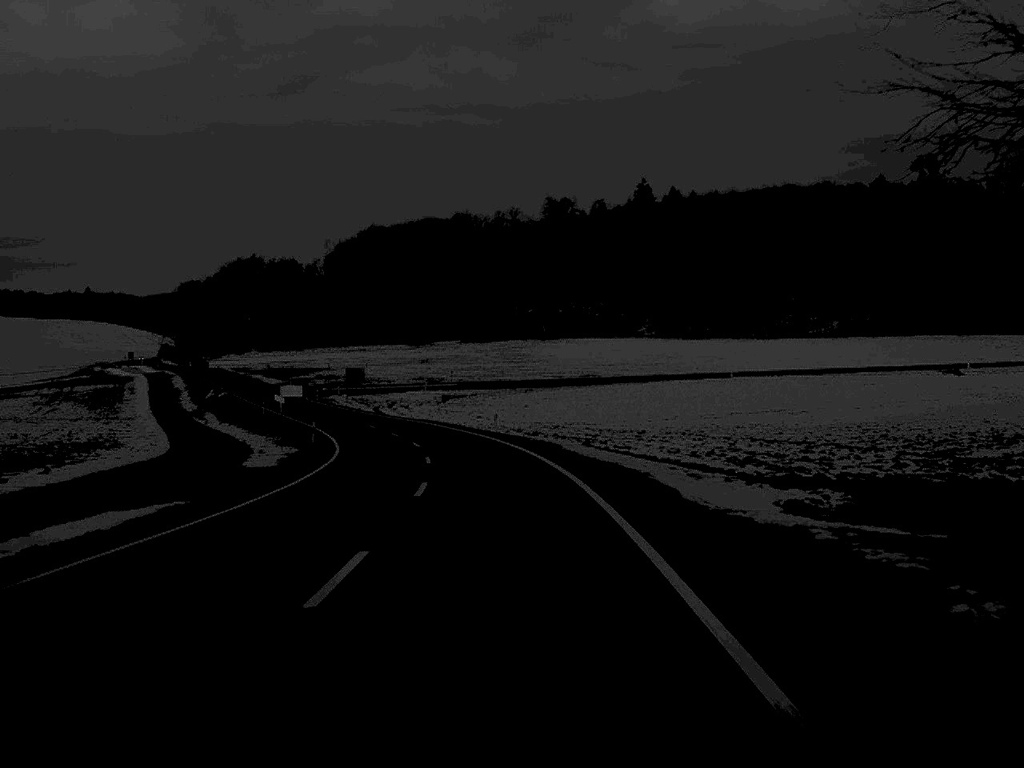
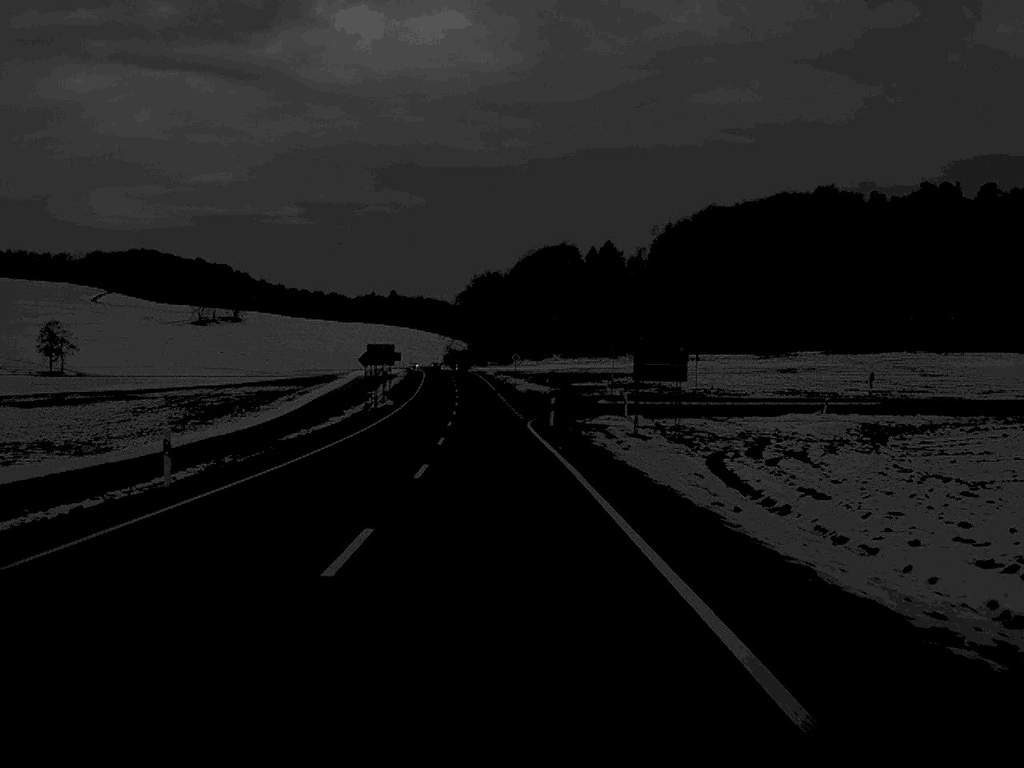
(-9.9, +81.9) m; -15°
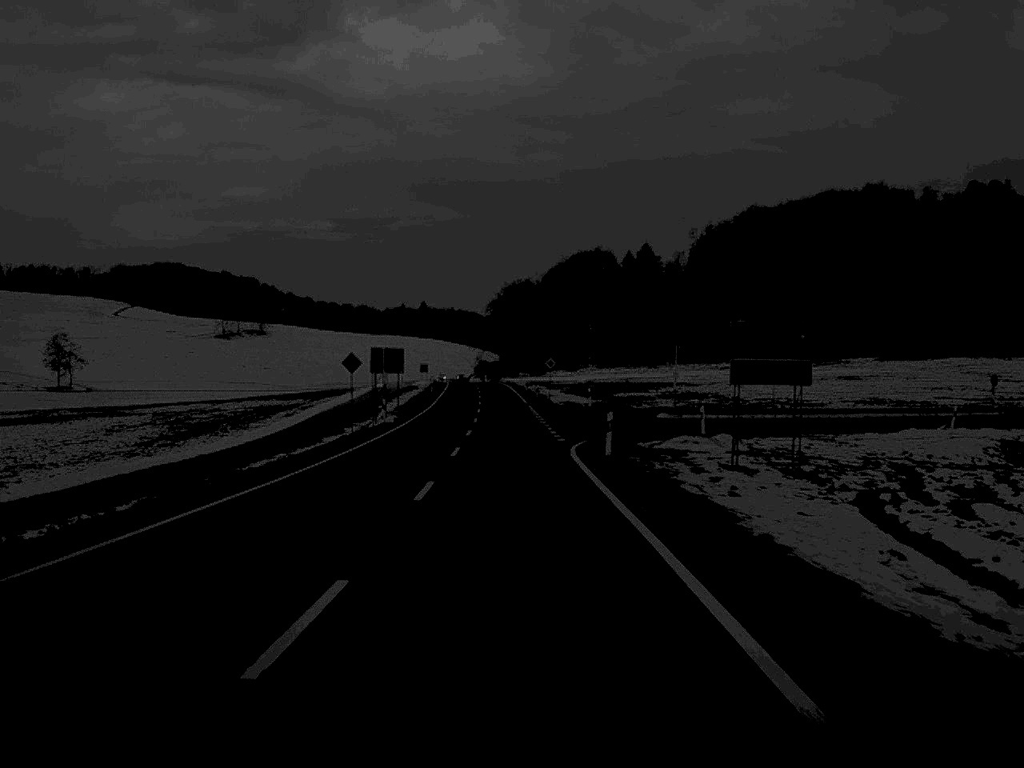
(-0.2, +15.8) m; -1°
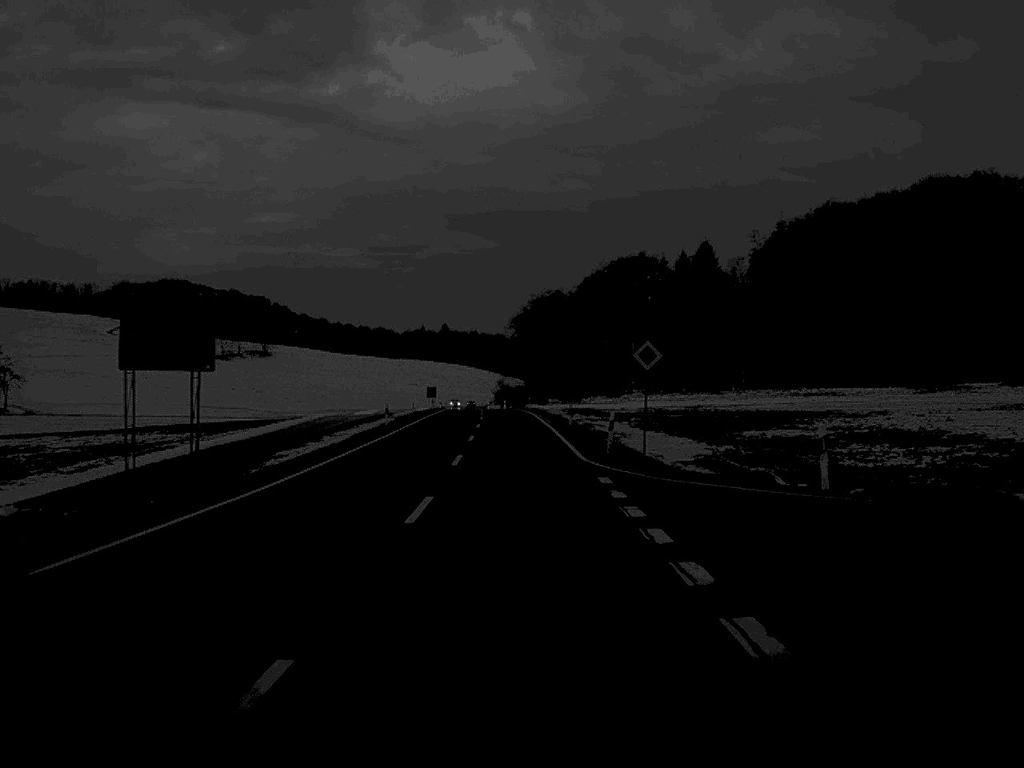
(-0.6, +51.0) m; -1°
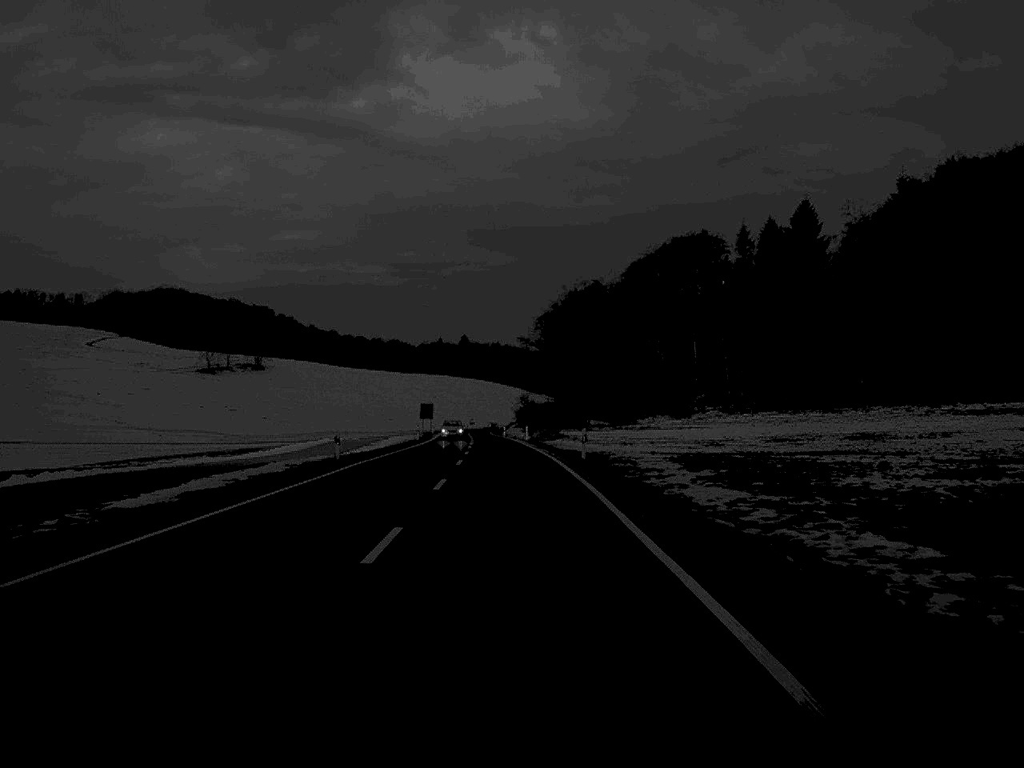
(-0.7, +62.9) m; -1°
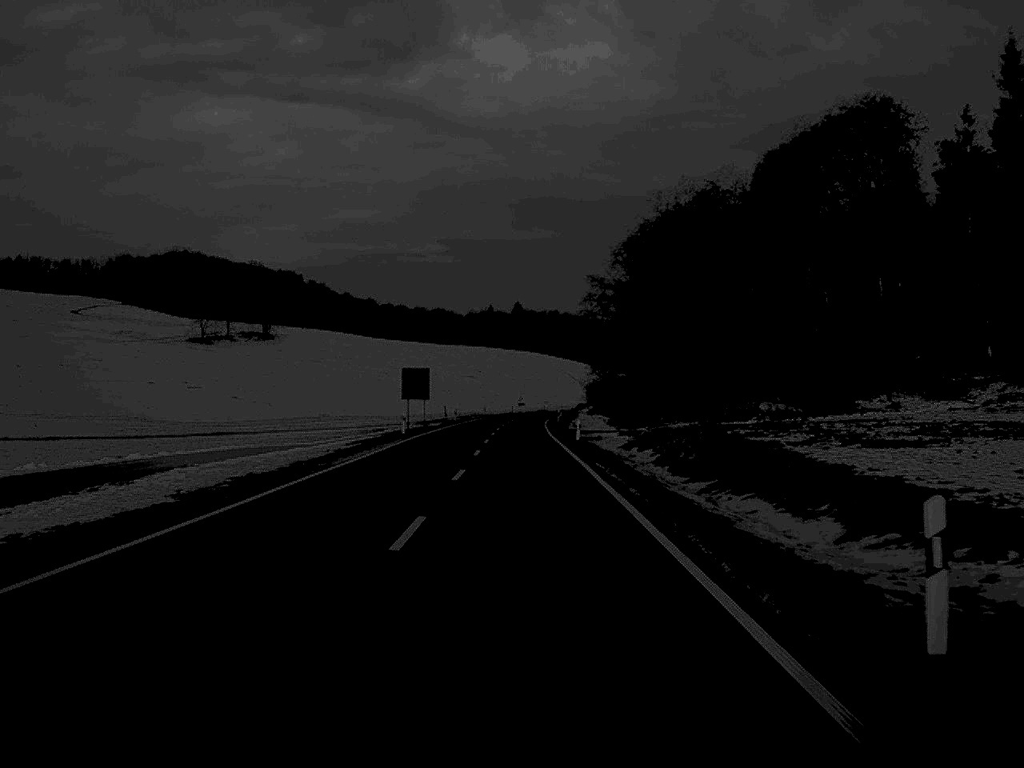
(-2.0, +82.9) m; -3°
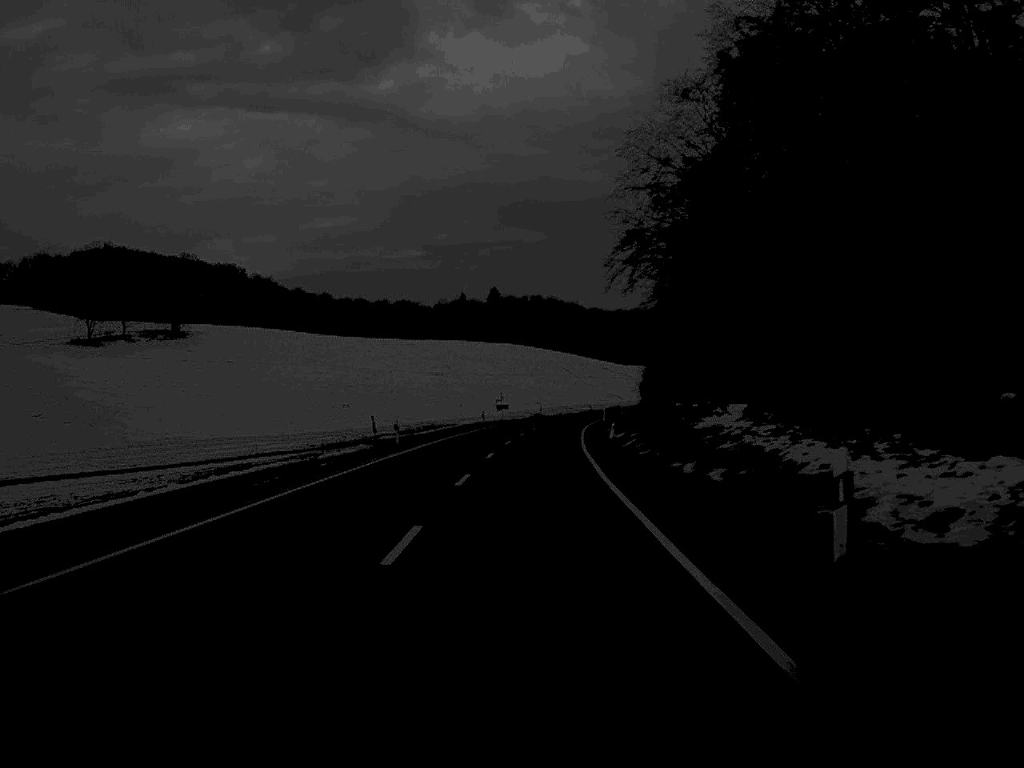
(-0.1, +84.8) m; +1°
